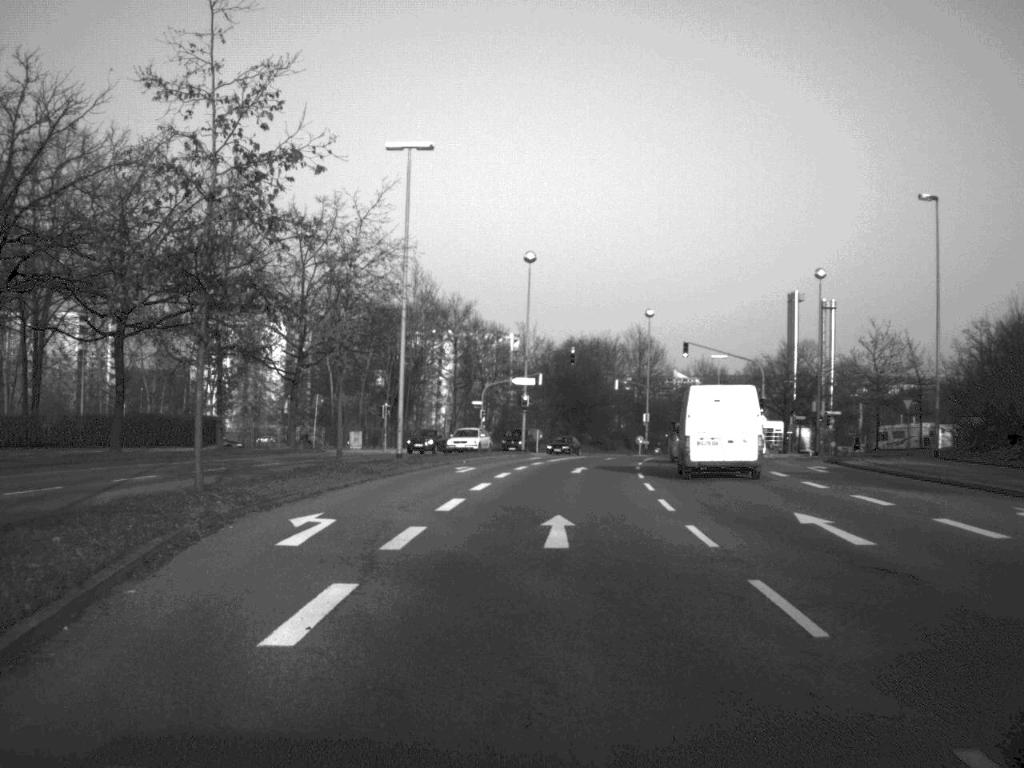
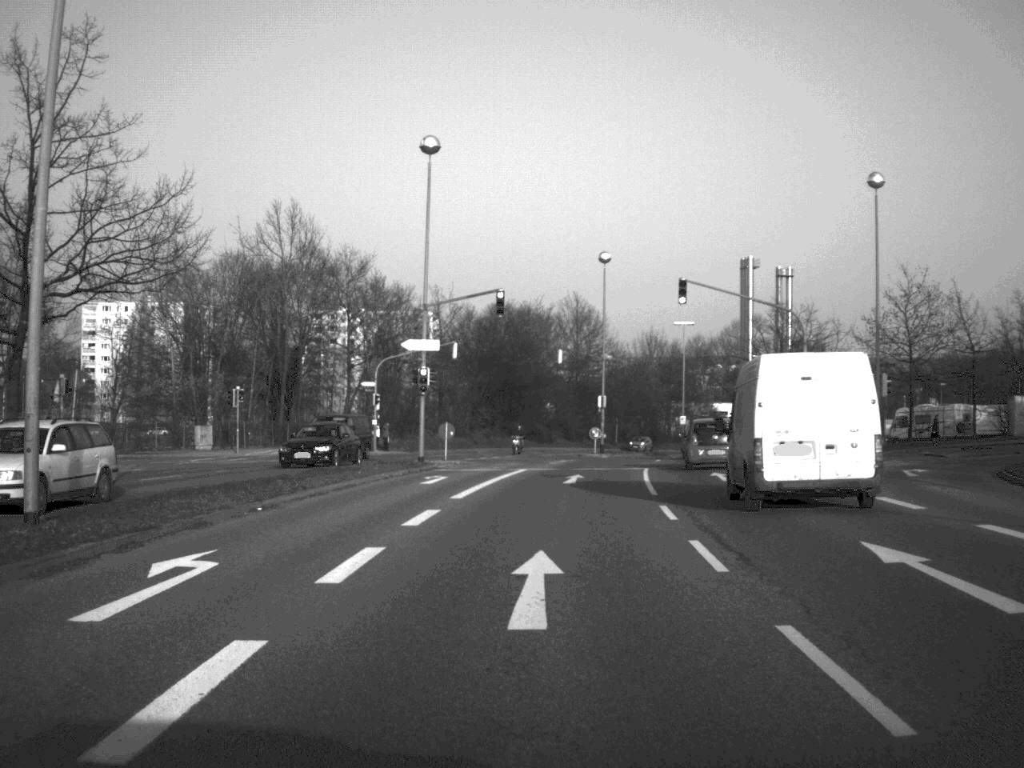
(+0.8, +26.5) m; +3°
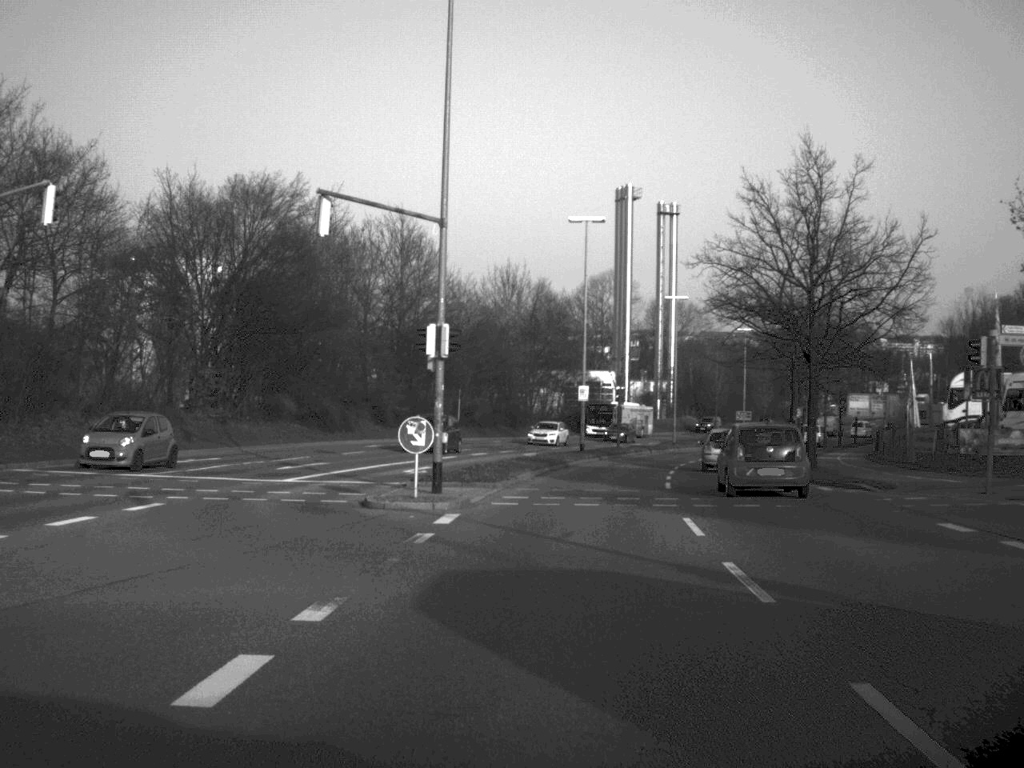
(+2.5, +44.6) m; +7°
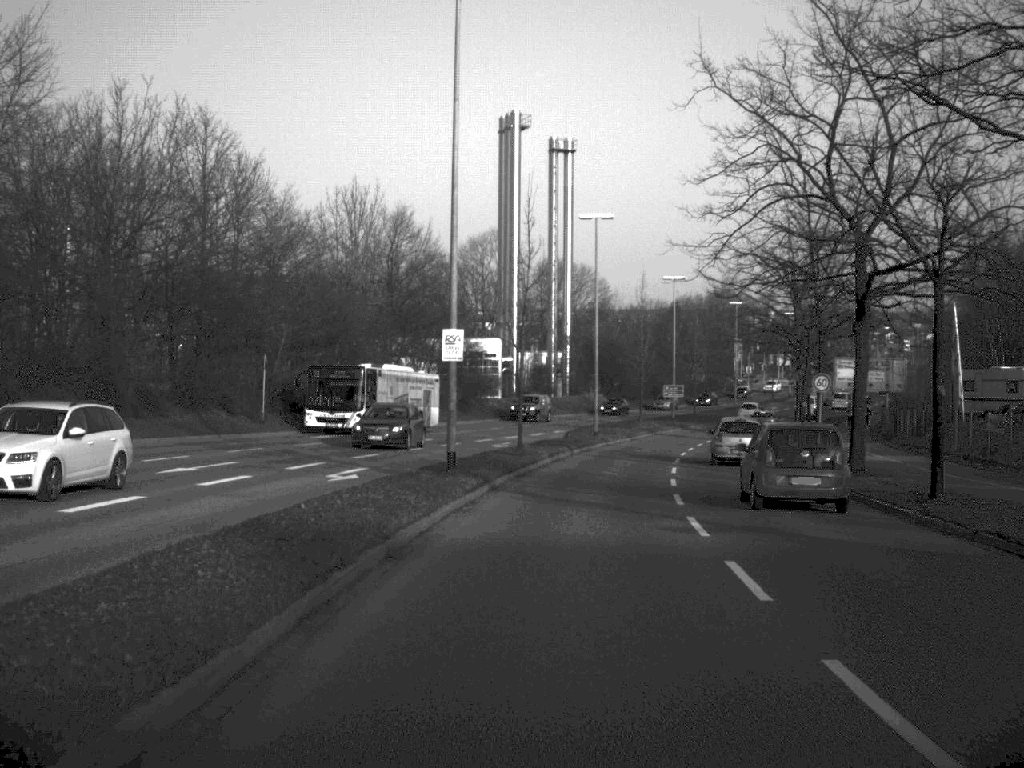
(+1.4, +28.9) m; +5°
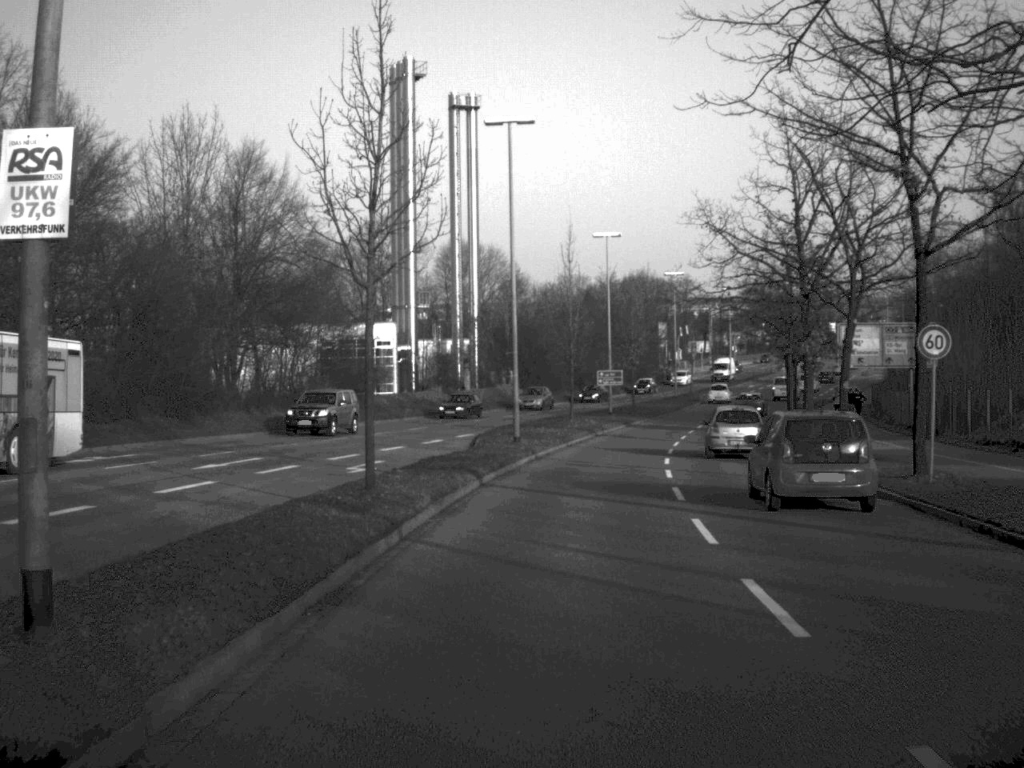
(+0.7, +19.0) m; +4°
